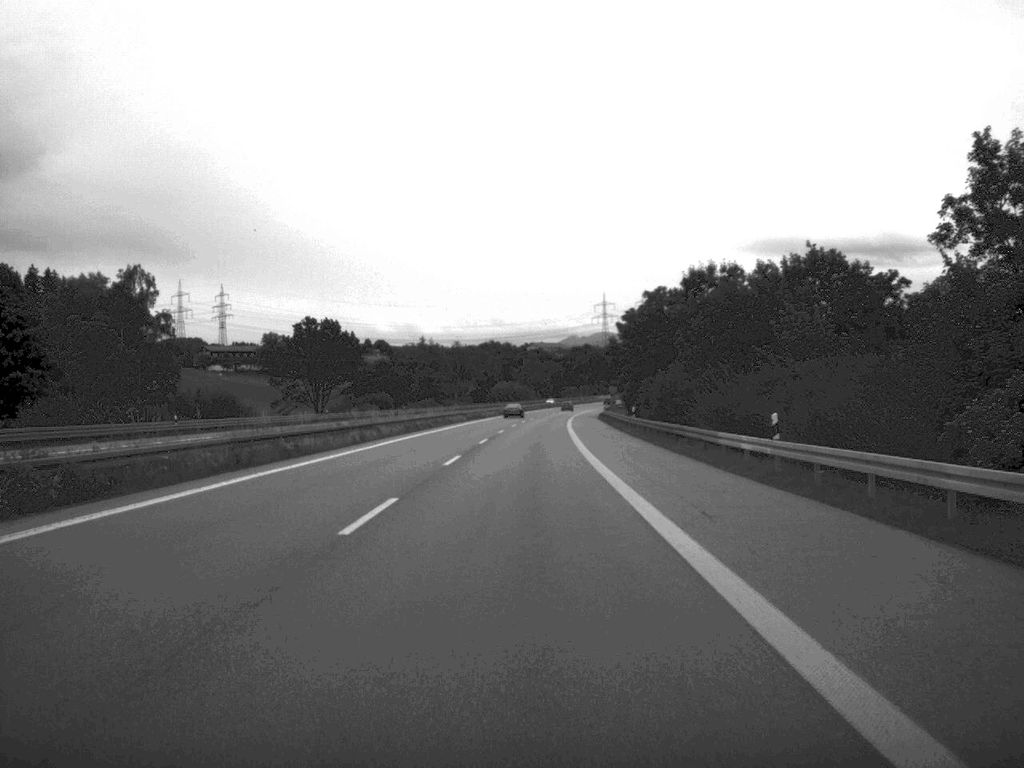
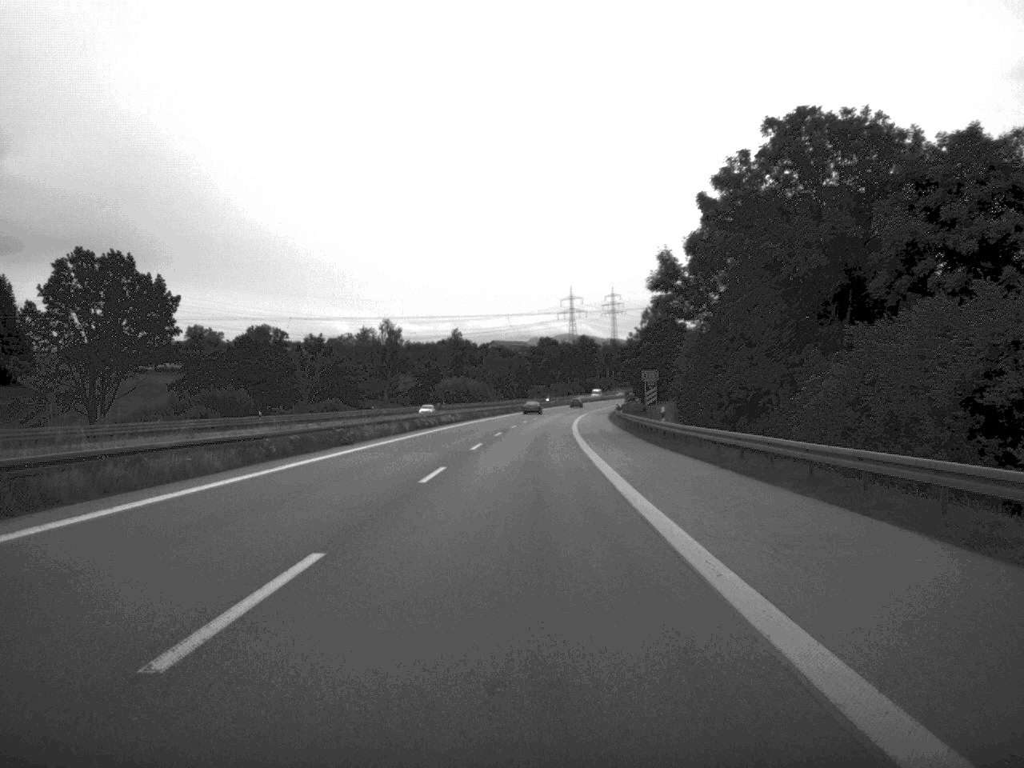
(+0.9, +78.8) m; +2°
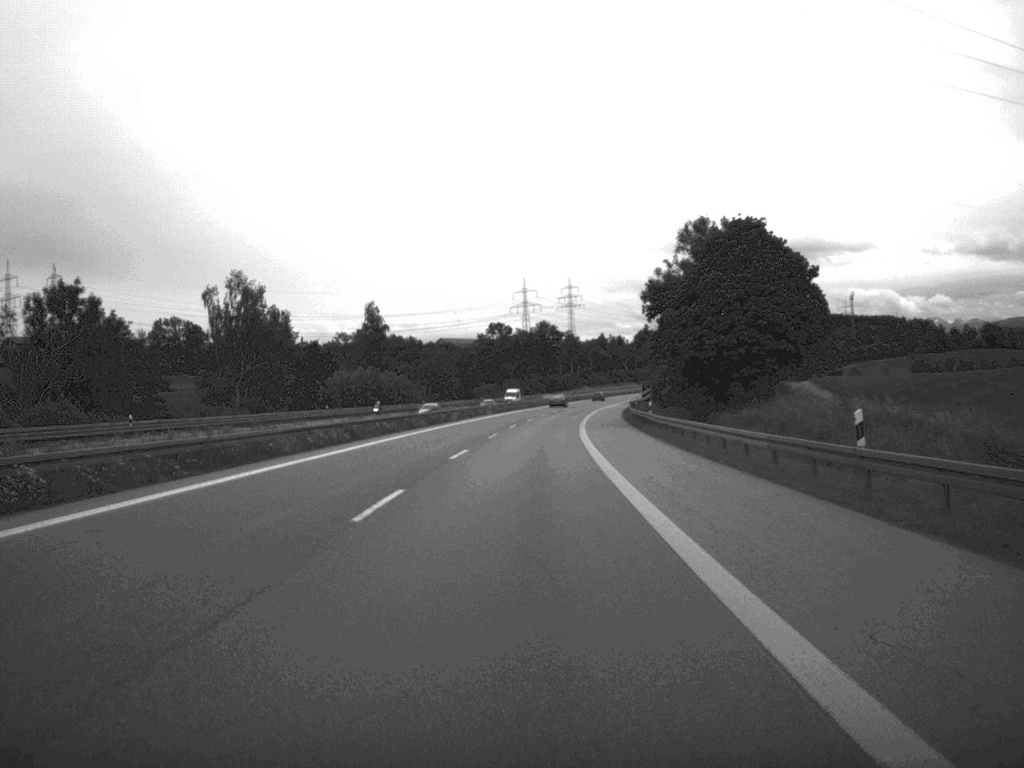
(+1.3, +79.4) m; +2°
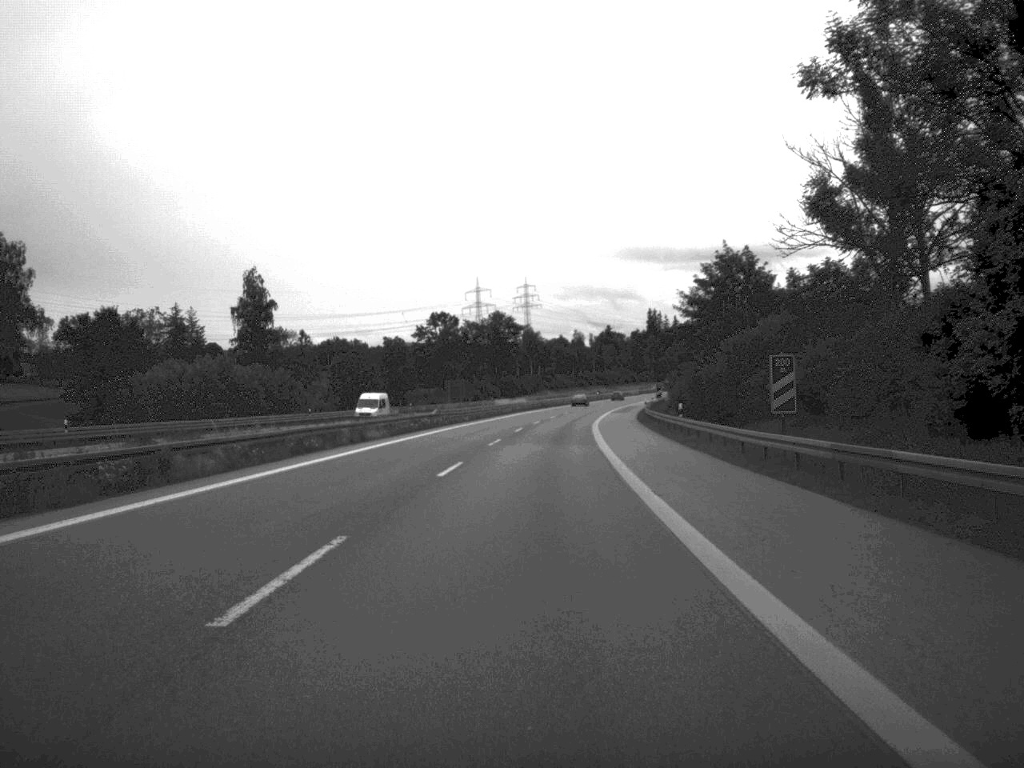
(+0.9, +60.7) m; +2°
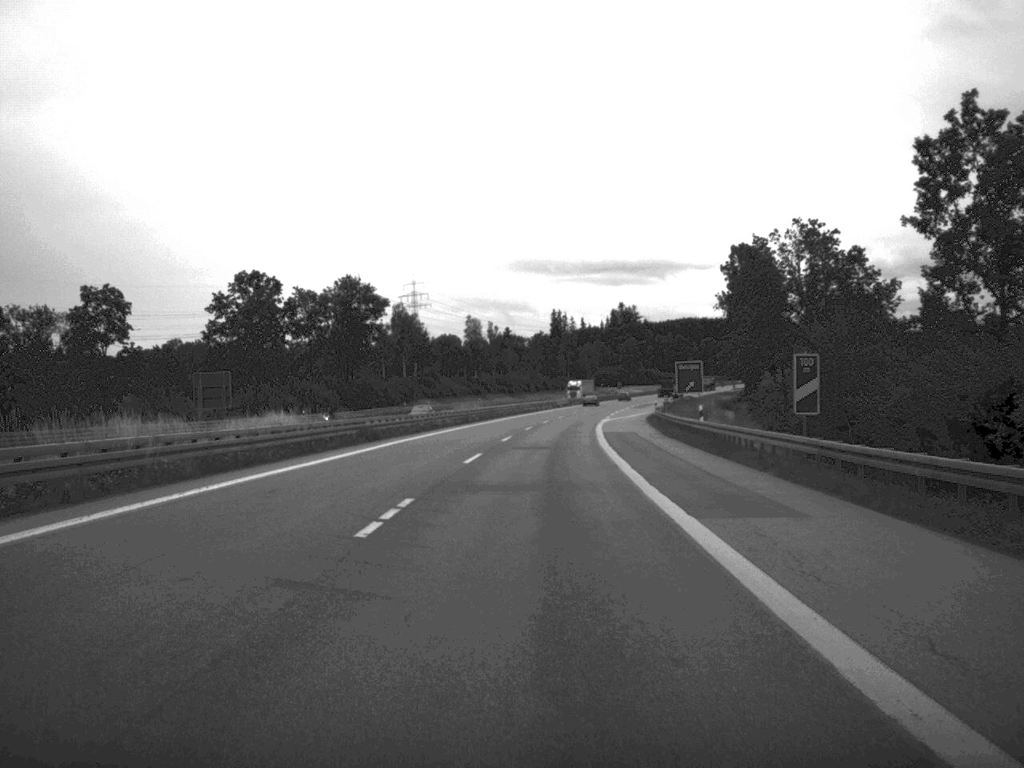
(+4.0, +100.6) m; +5°
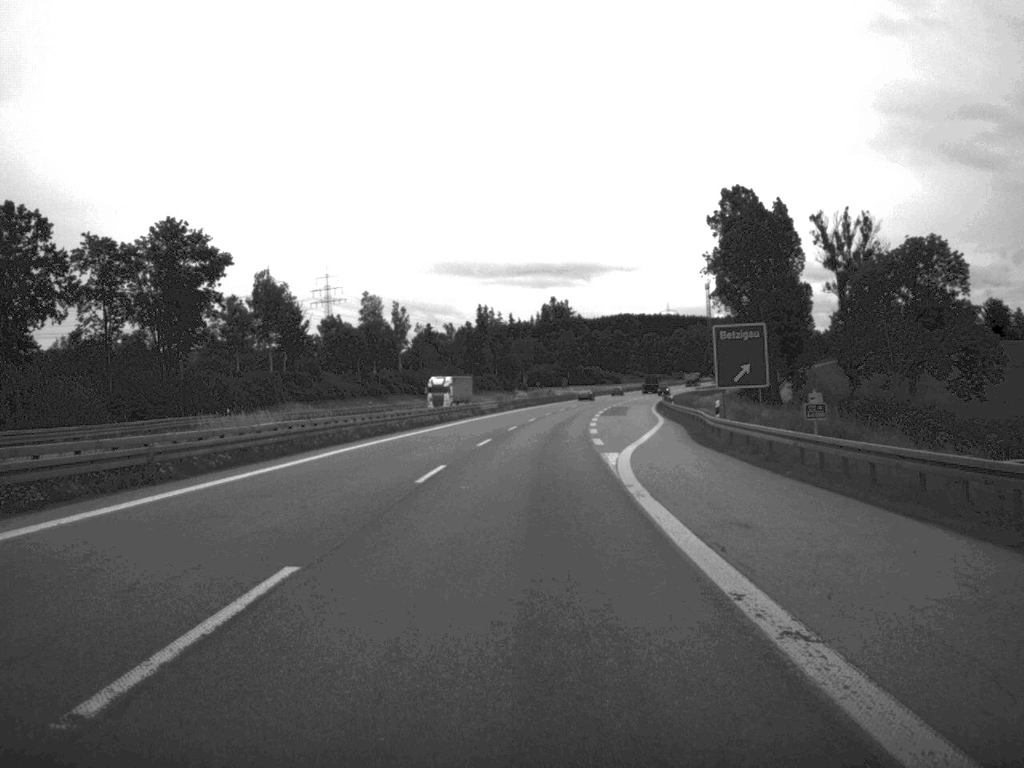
(+1.8, +61.4) m; +3°
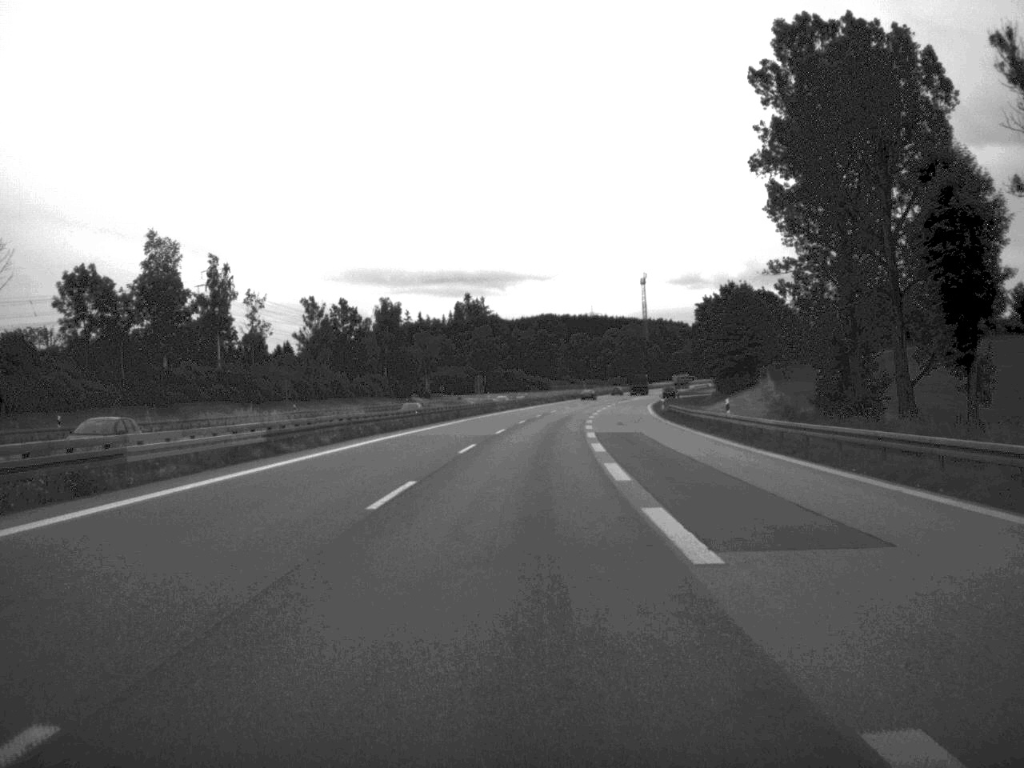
(+2.4, +76.5) m; +4°
